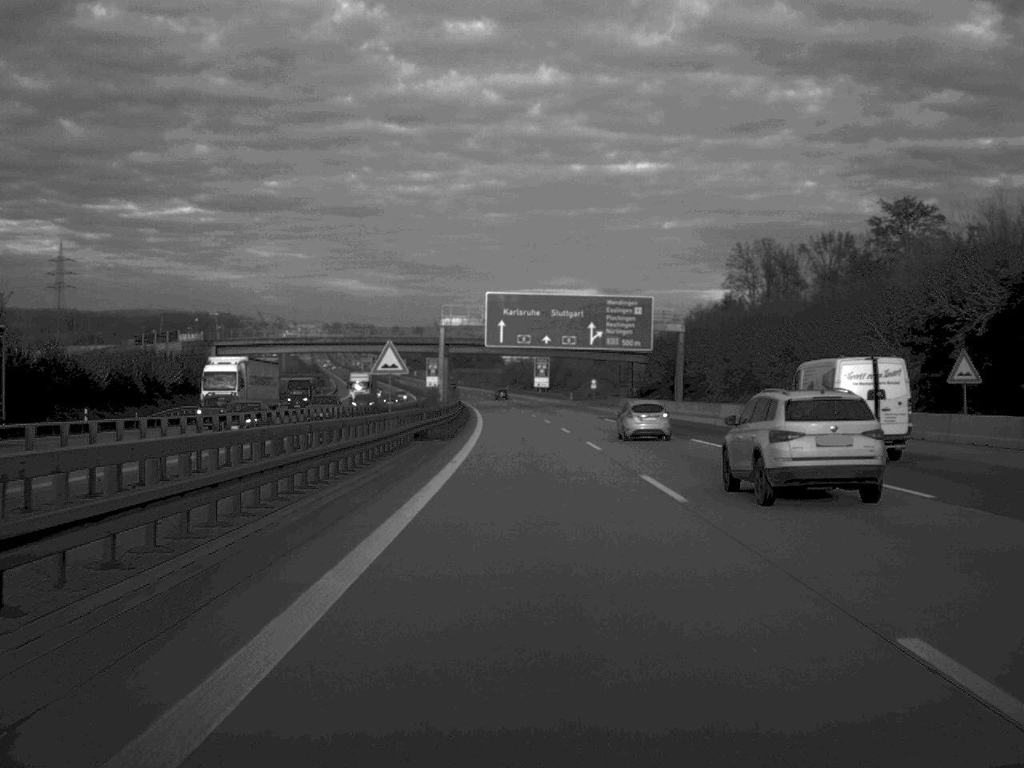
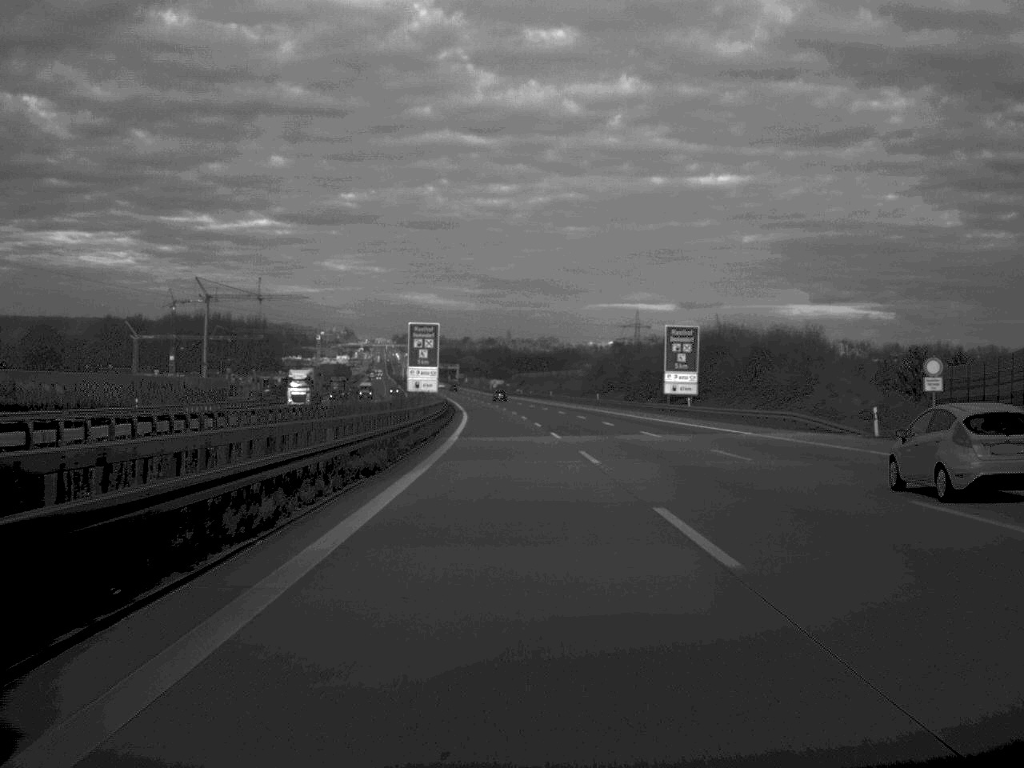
(-3.6, +134.3) m; -3°
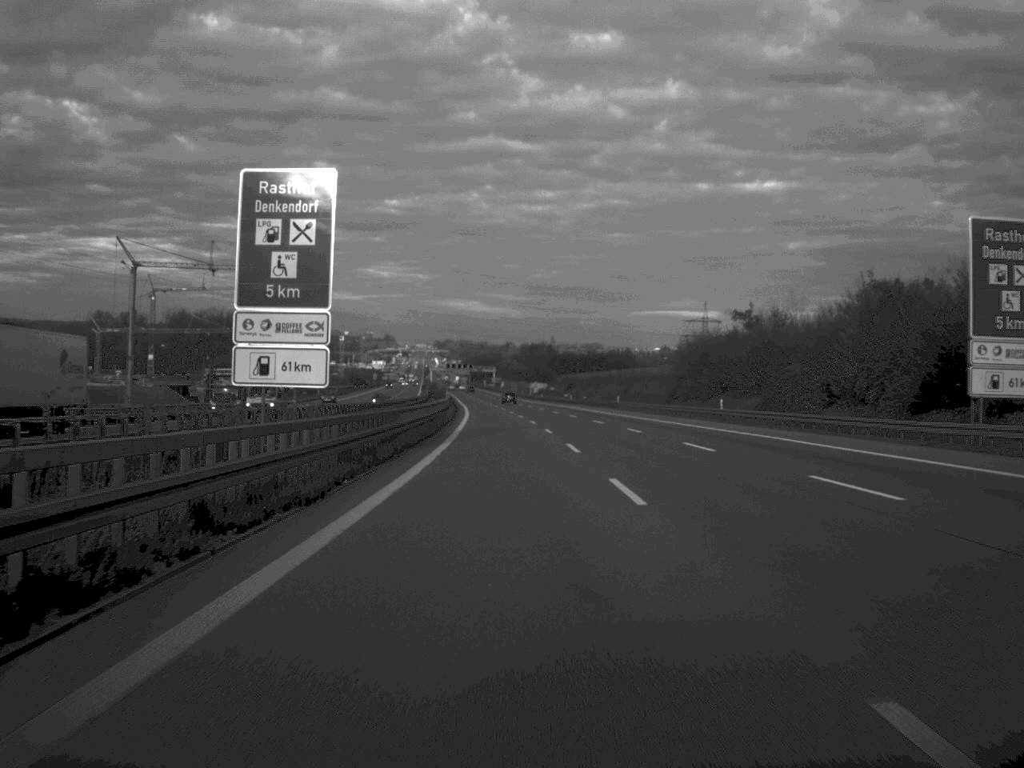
(-1.1, +66.4) m; -2°
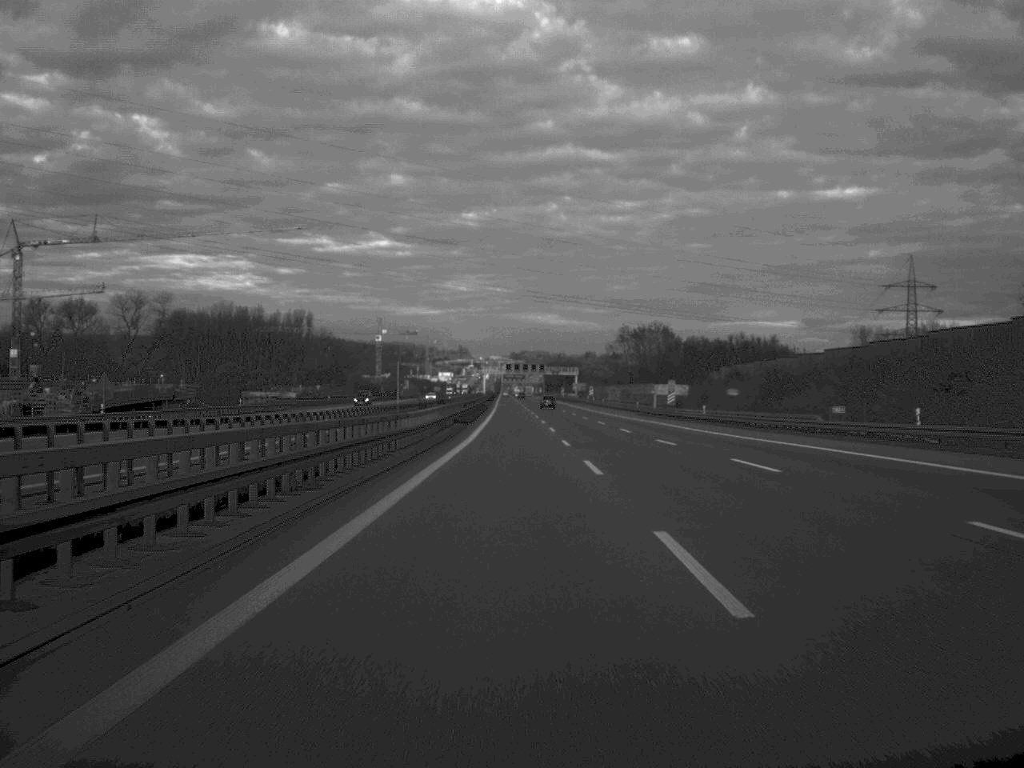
(-4.2, +134.2) m; -3°
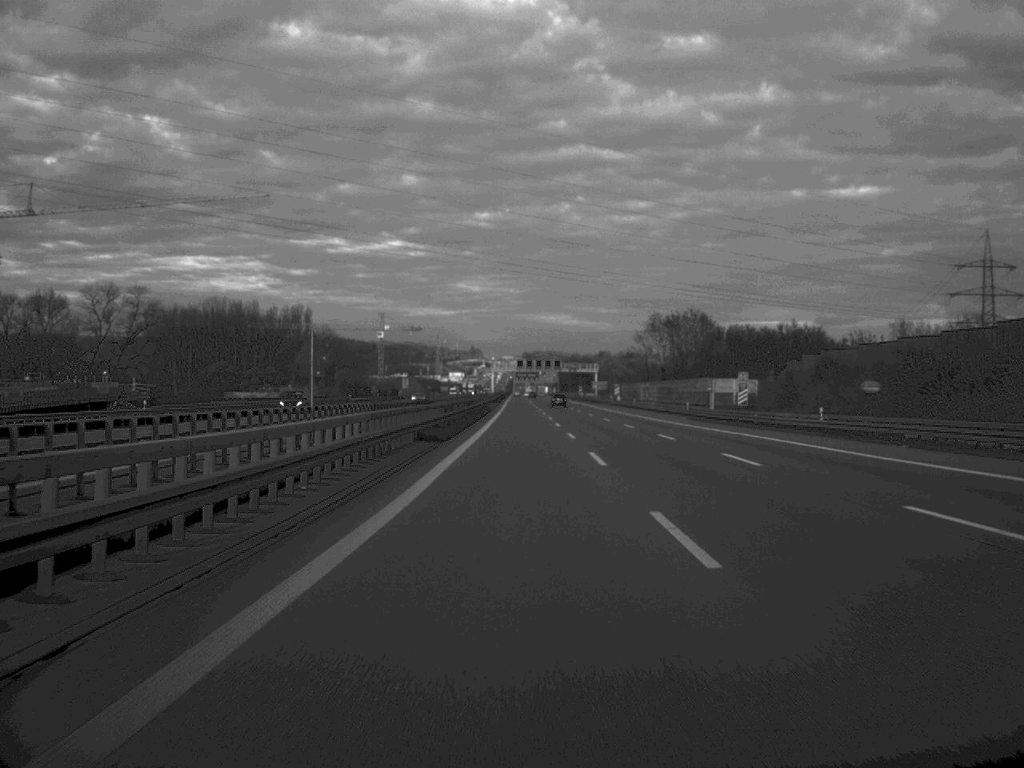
(-0.2, +31.7) m; -1°
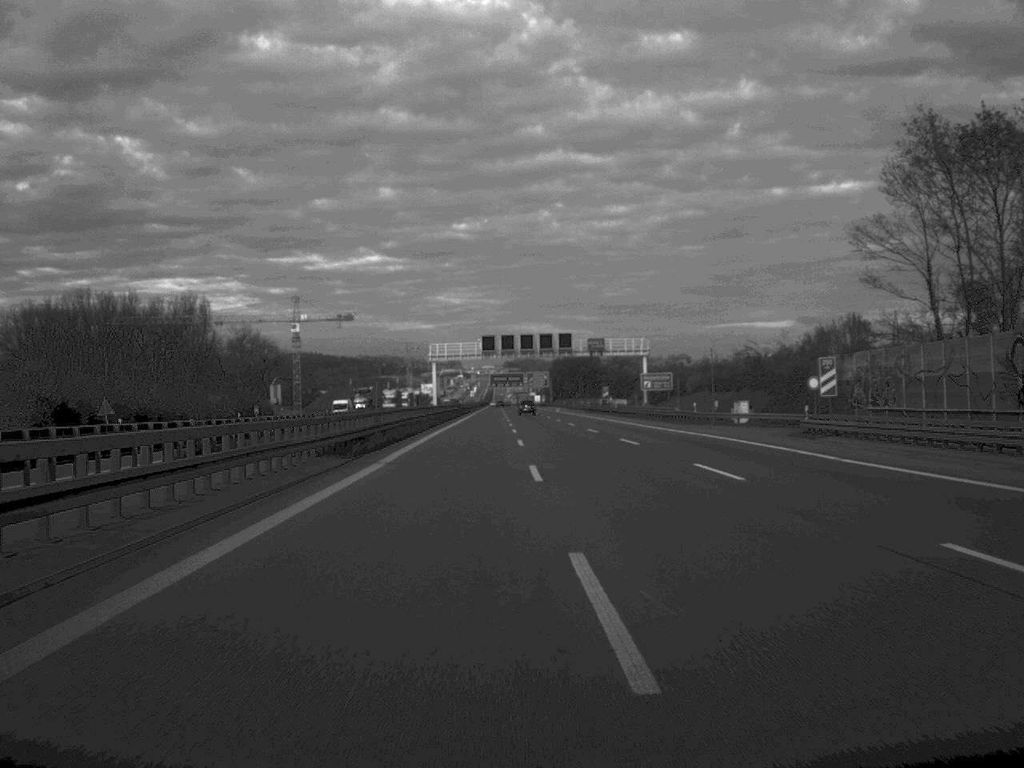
(+0.7, +134.5) m; +1°
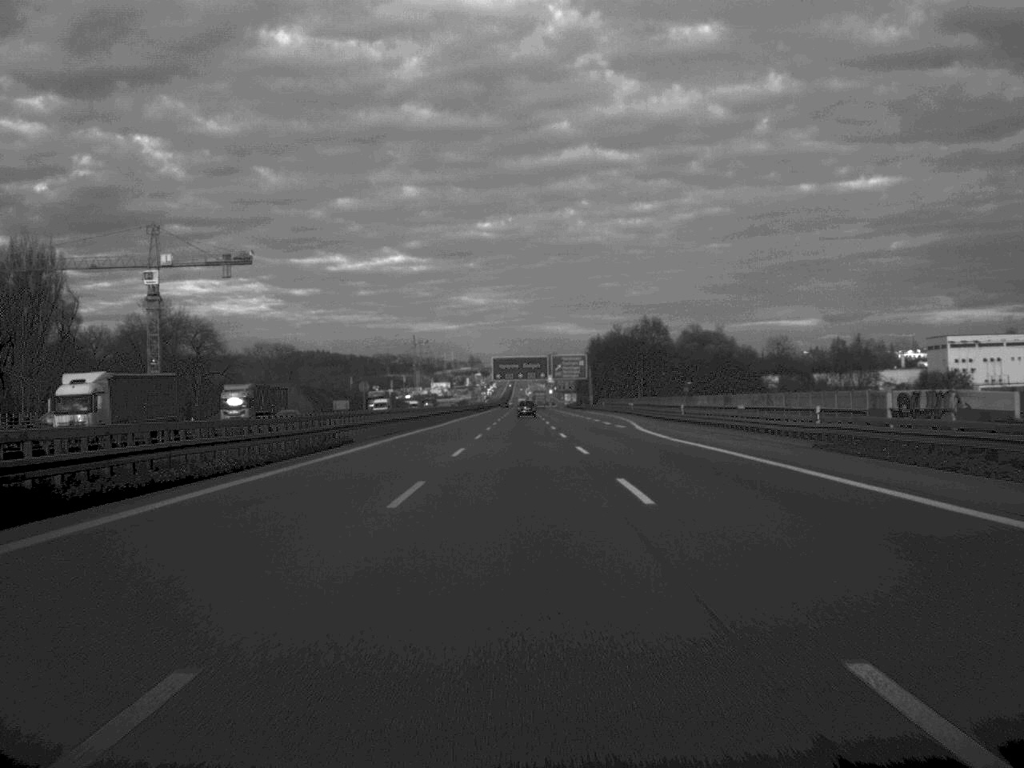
(-0.3, +130.1) m; -1°
